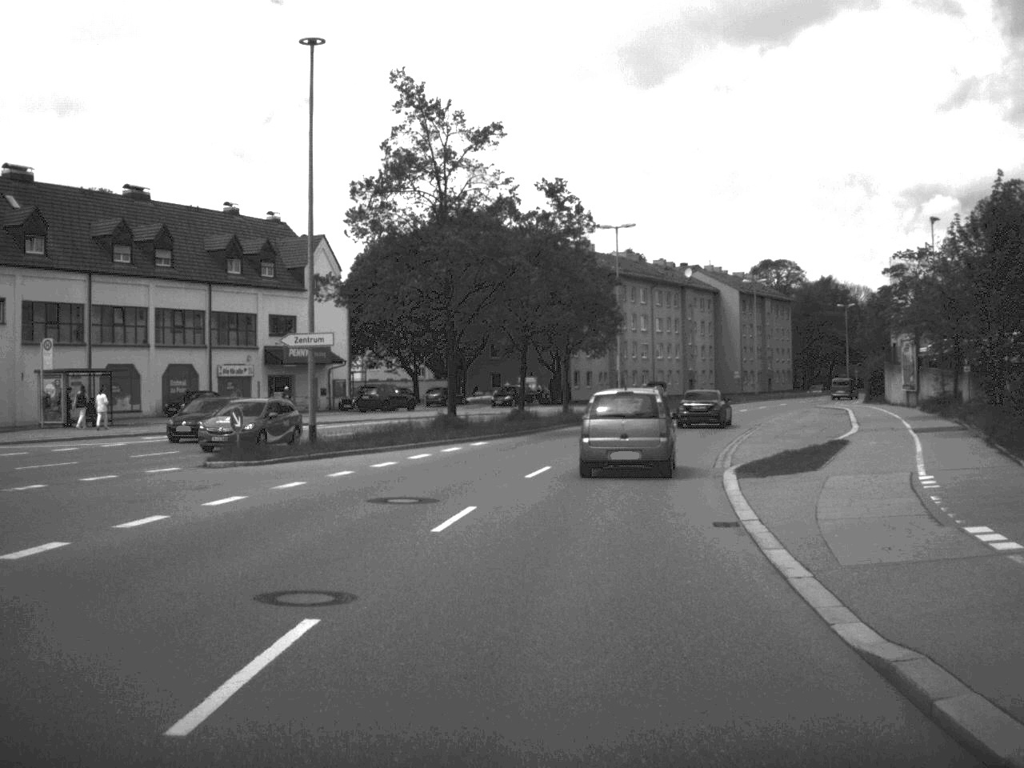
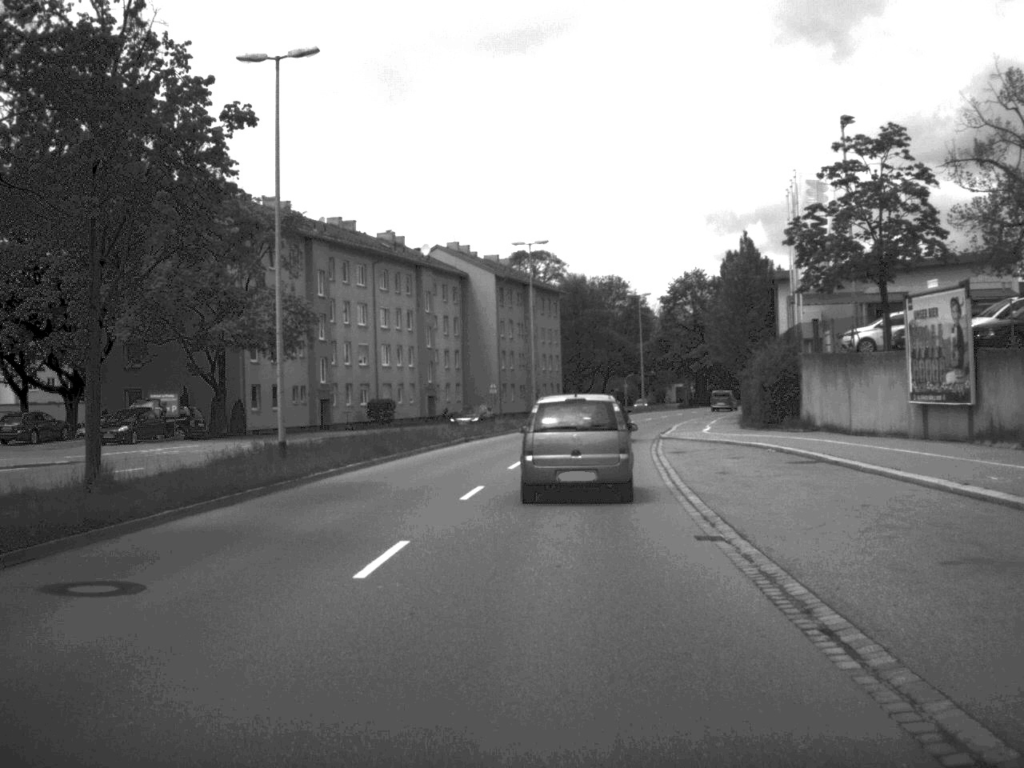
(+4.2, +38.0) m; +12°
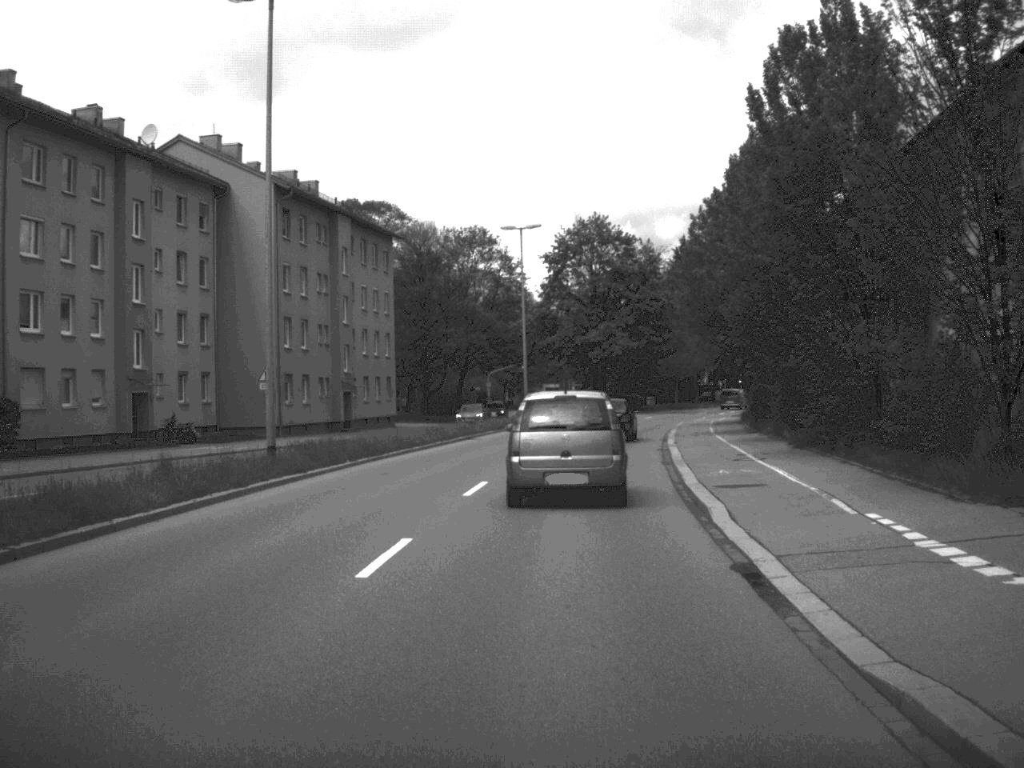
(+2.5, +44.1) m; +6°
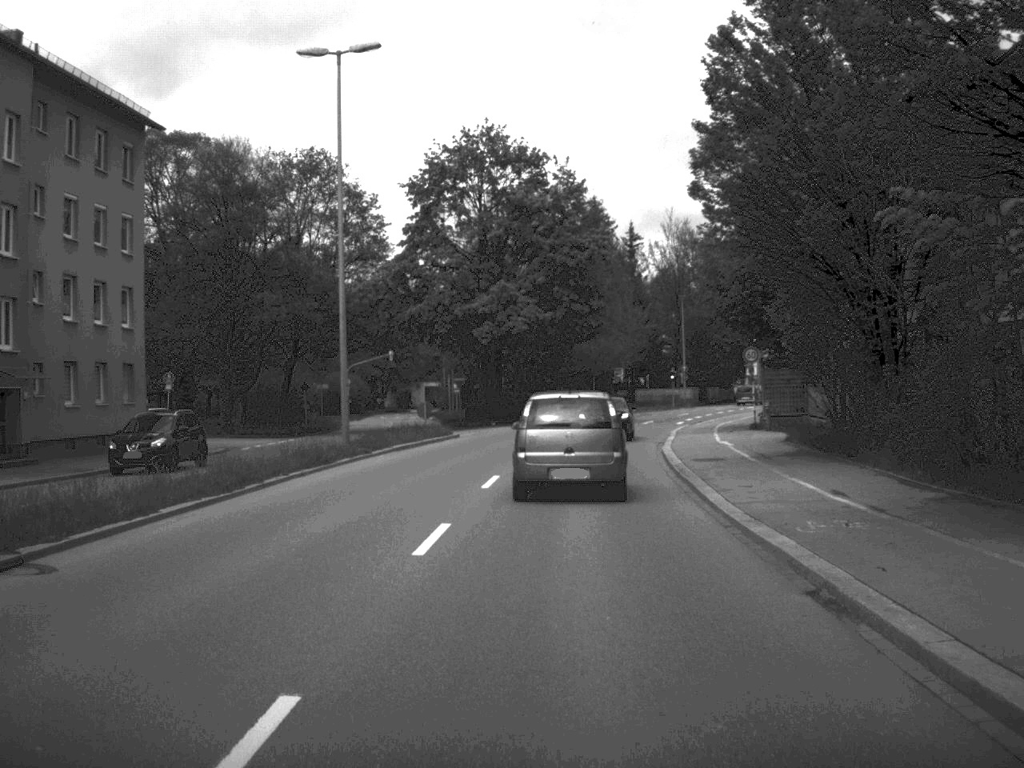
(+1.5, +33.8) m; +5°
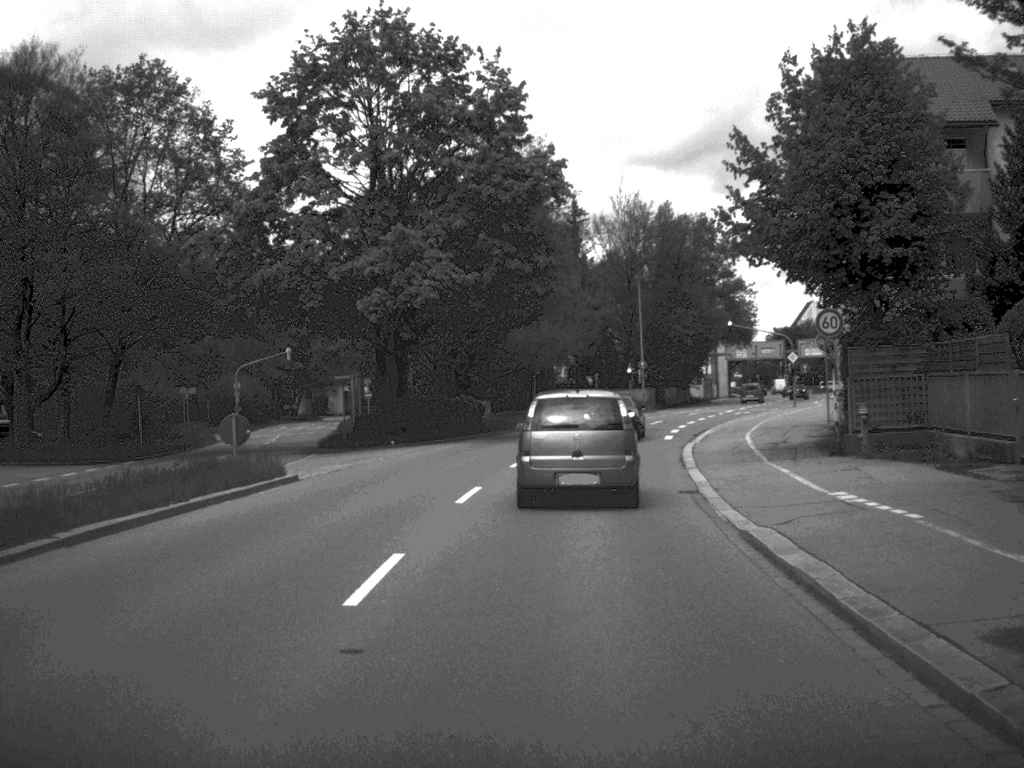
(+0.7, +23.1) m; +3°
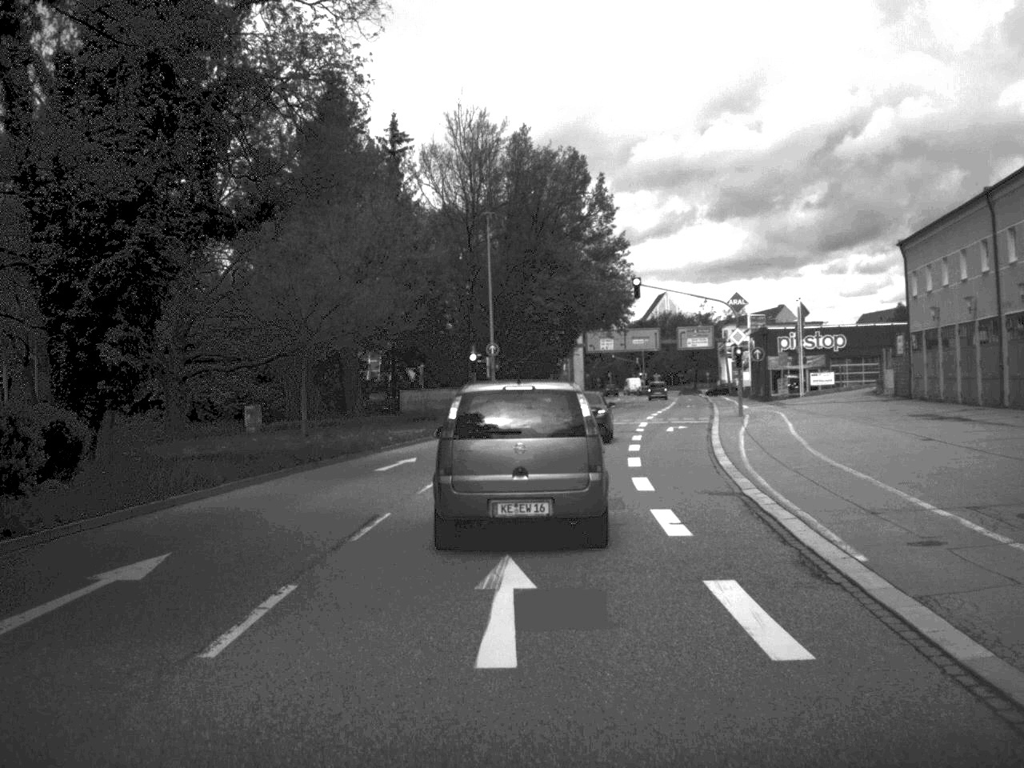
(+1.7, +32.1) m; +7°
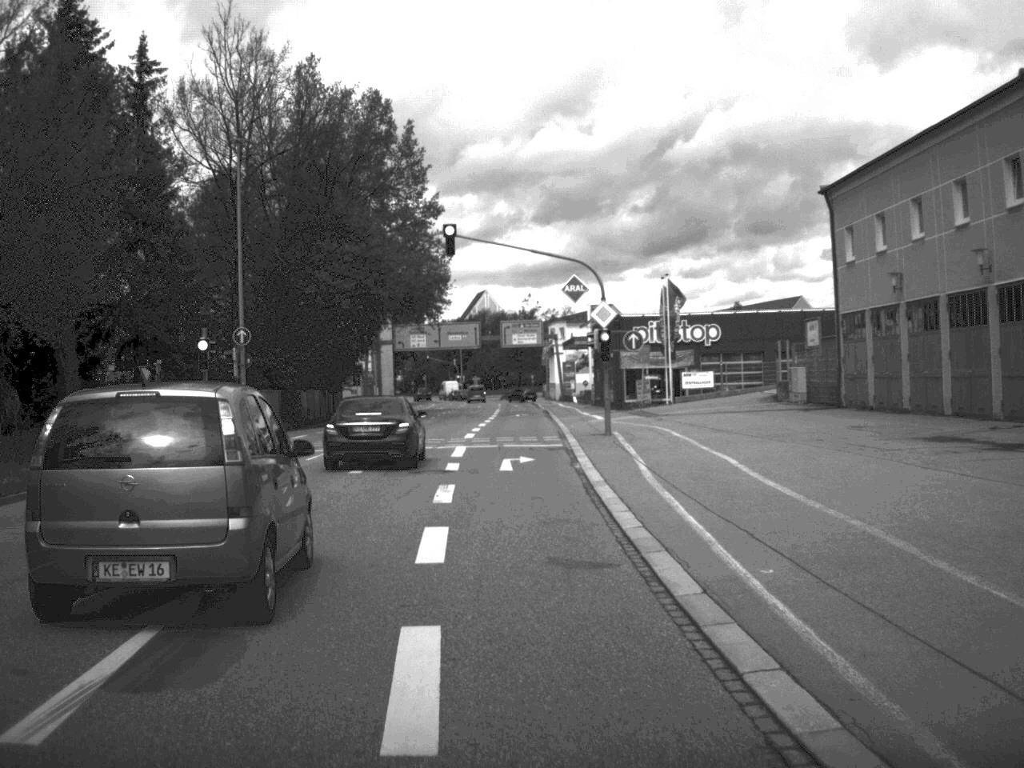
(+1.5, +19.2) m; +8°
